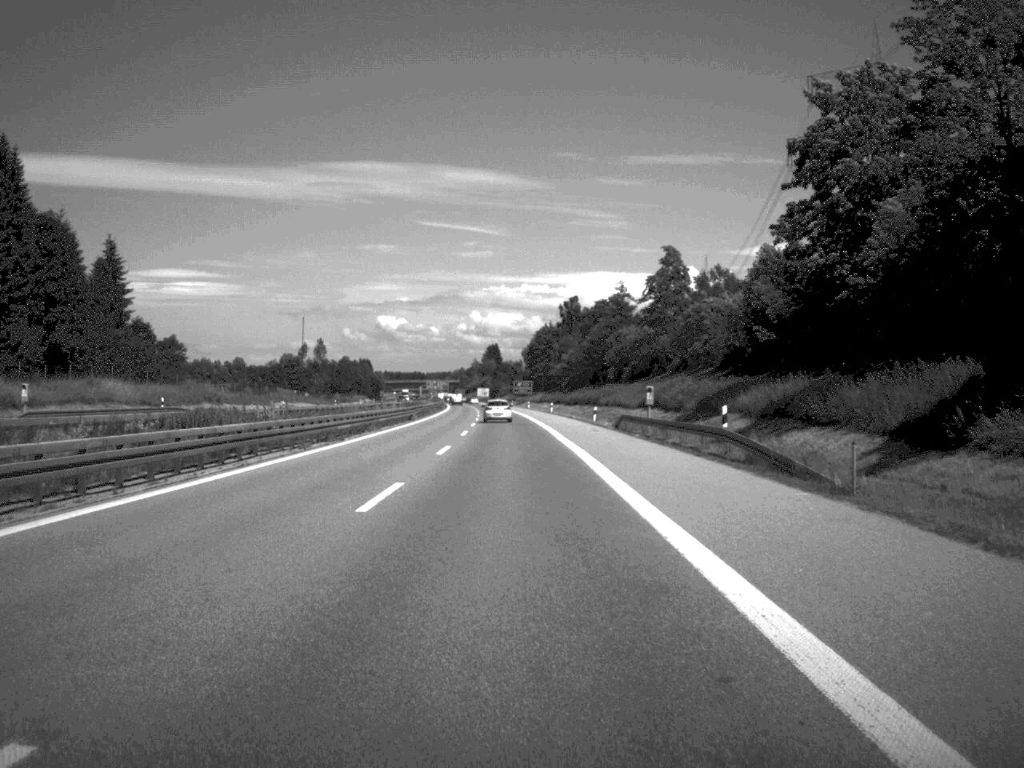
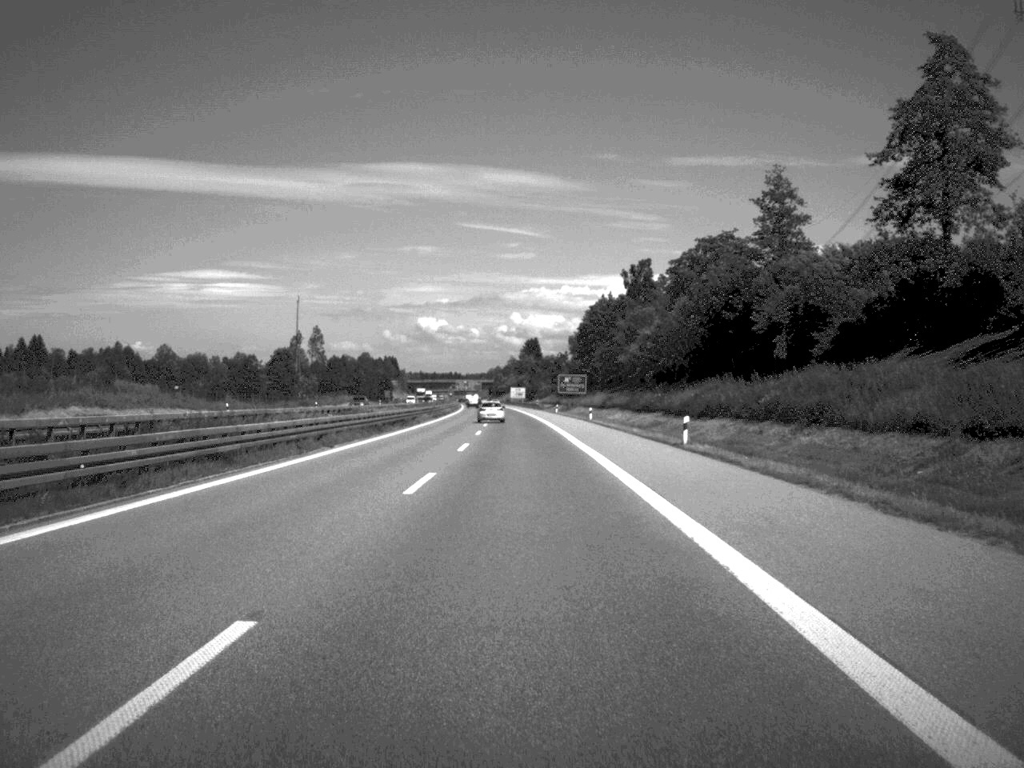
(-1.4, +84.8) m; -2°
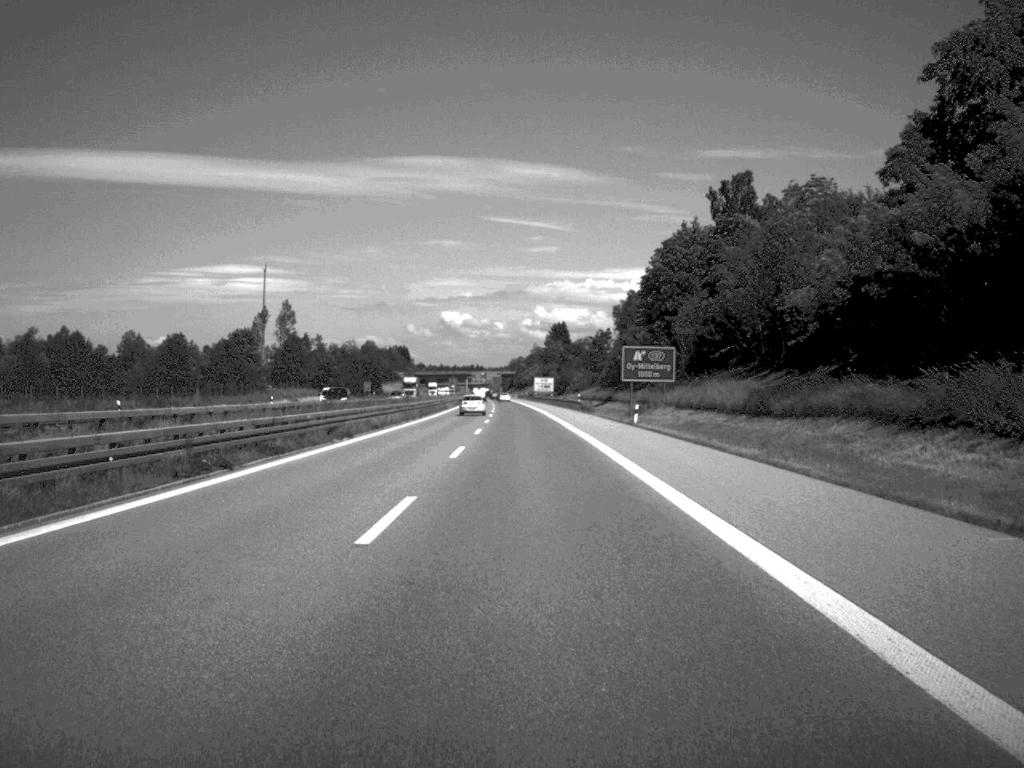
(-0.8, +78.1) m; -1°
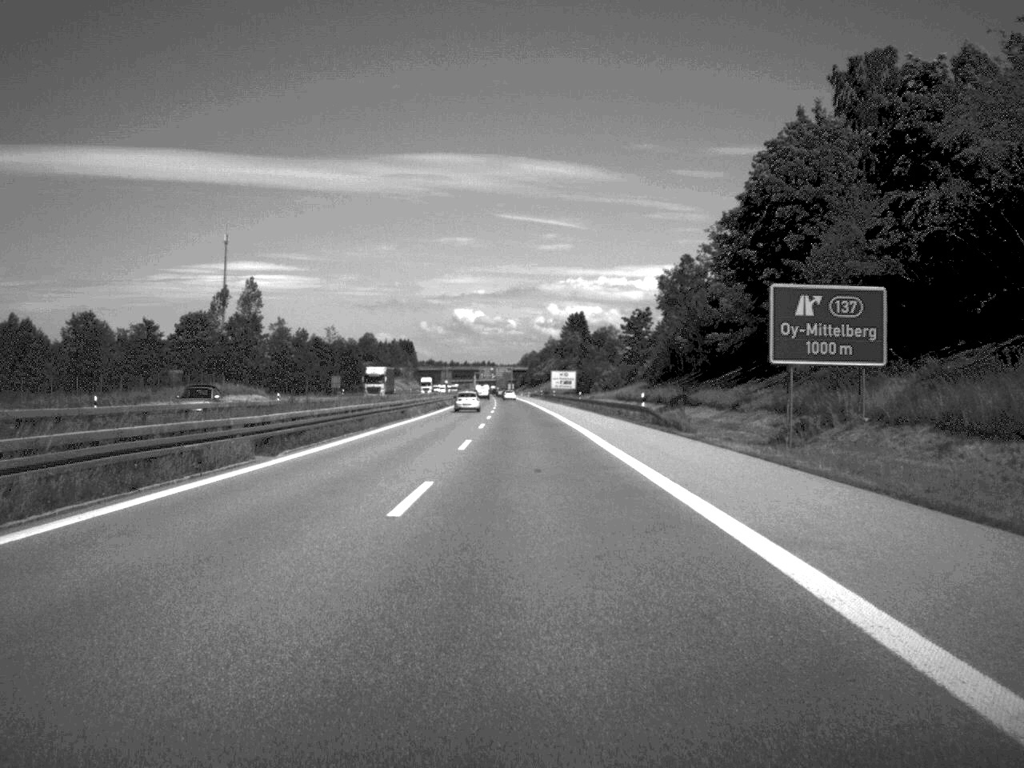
(-0.3, +50.2) m; -1°
